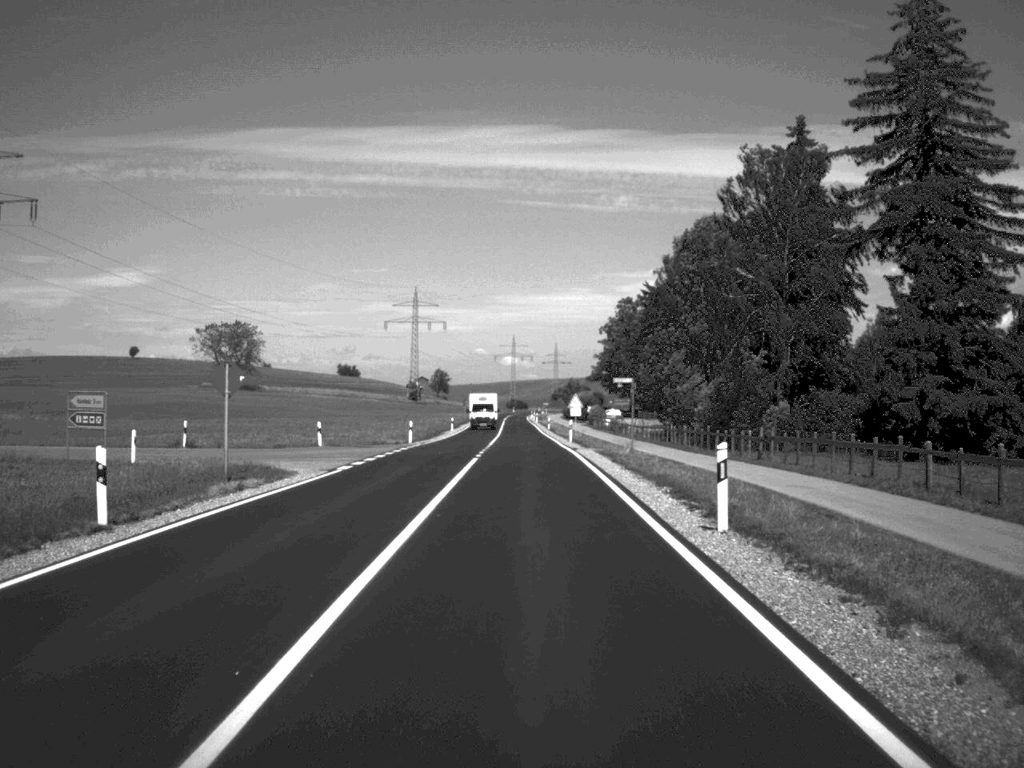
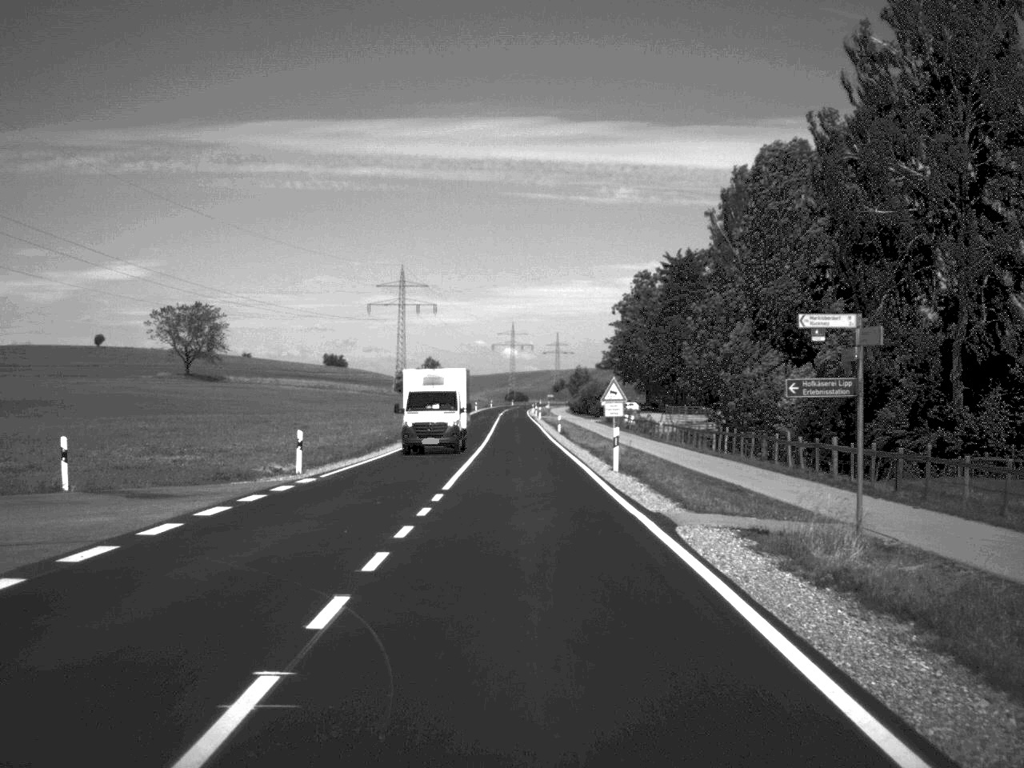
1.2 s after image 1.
(0.0, +30.0) m; 0°
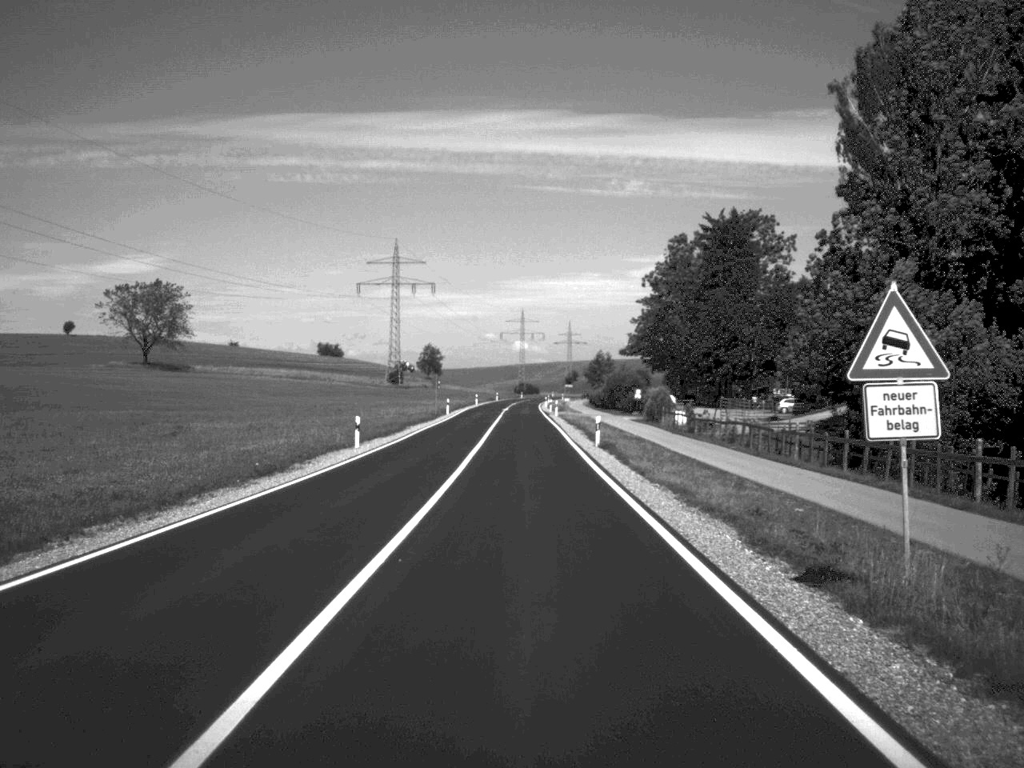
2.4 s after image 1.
(-0.1, +30.0) m; -1°
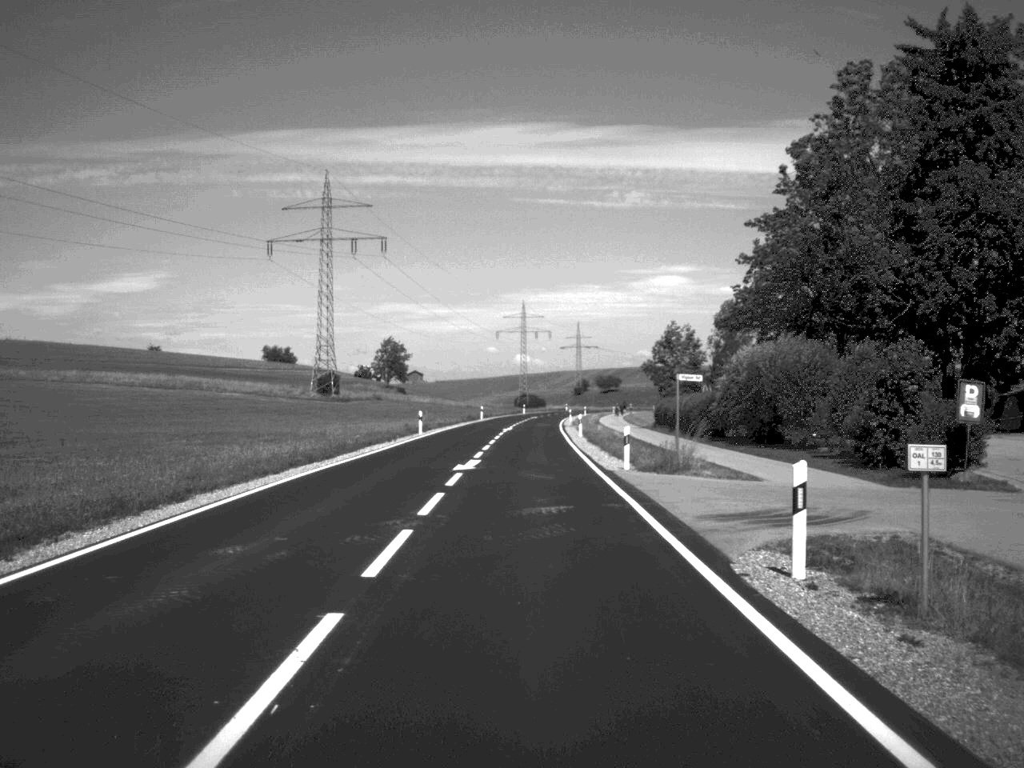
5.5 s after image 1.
(-0.4, +78.2) m; 0°
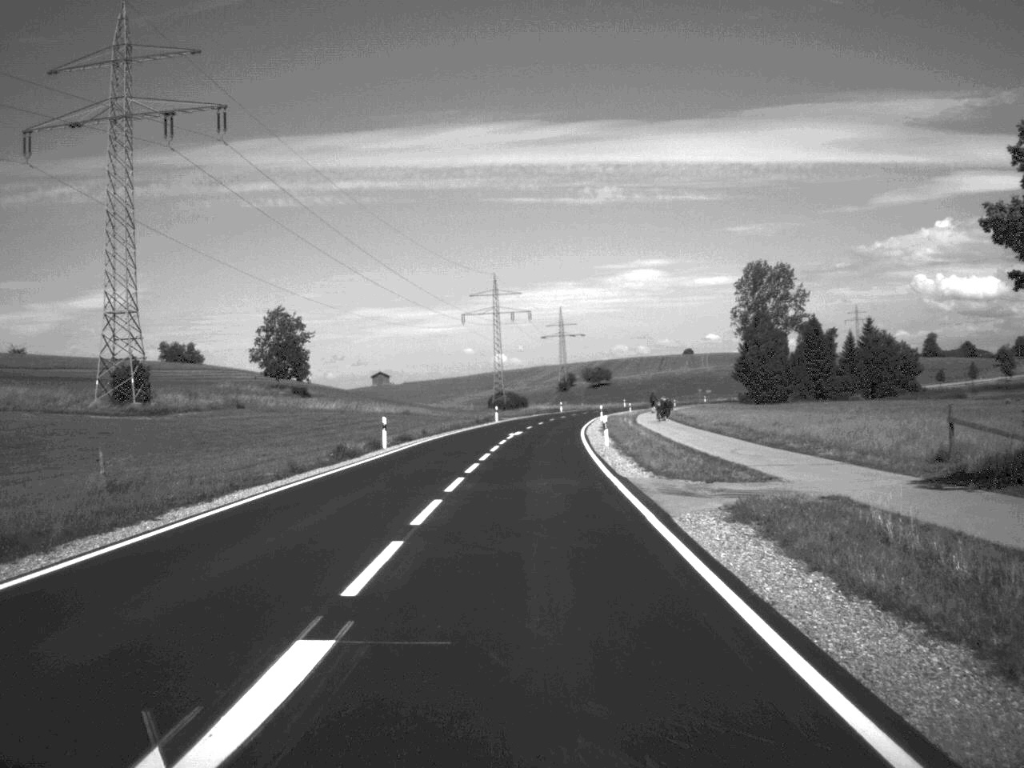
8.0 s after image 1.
(+0.2, +66.0) m; +1°
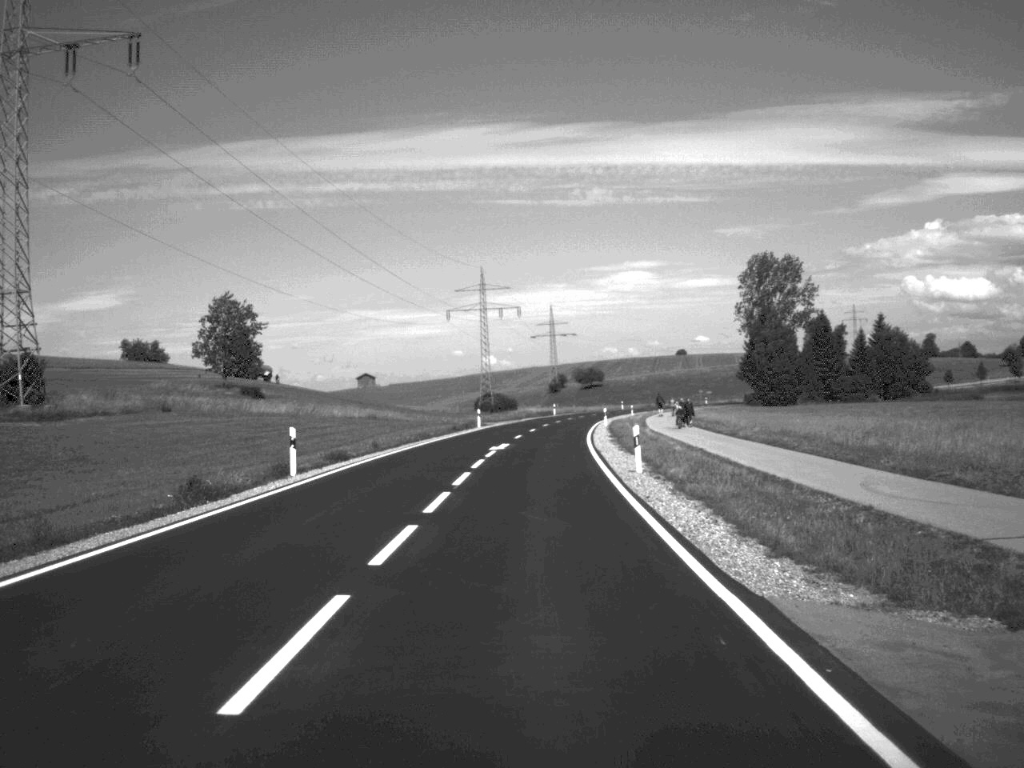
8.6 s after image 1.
(+0.1, +15.8) m; 0°
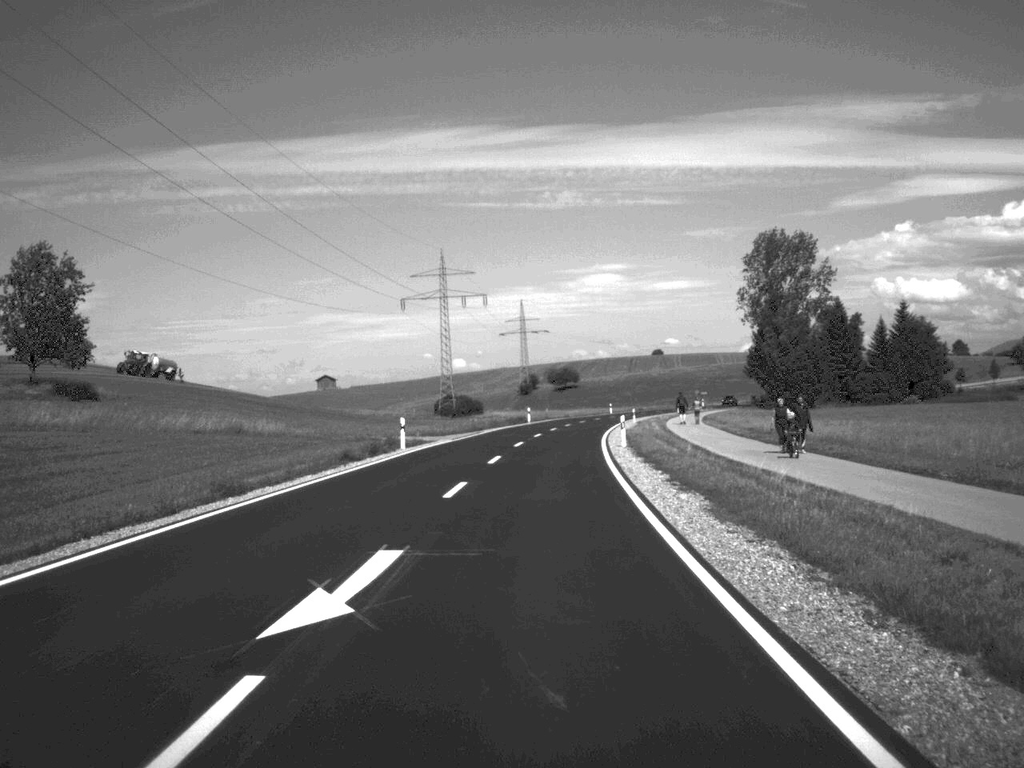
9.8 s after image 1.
(+0.3, +32.6) m; +1°
